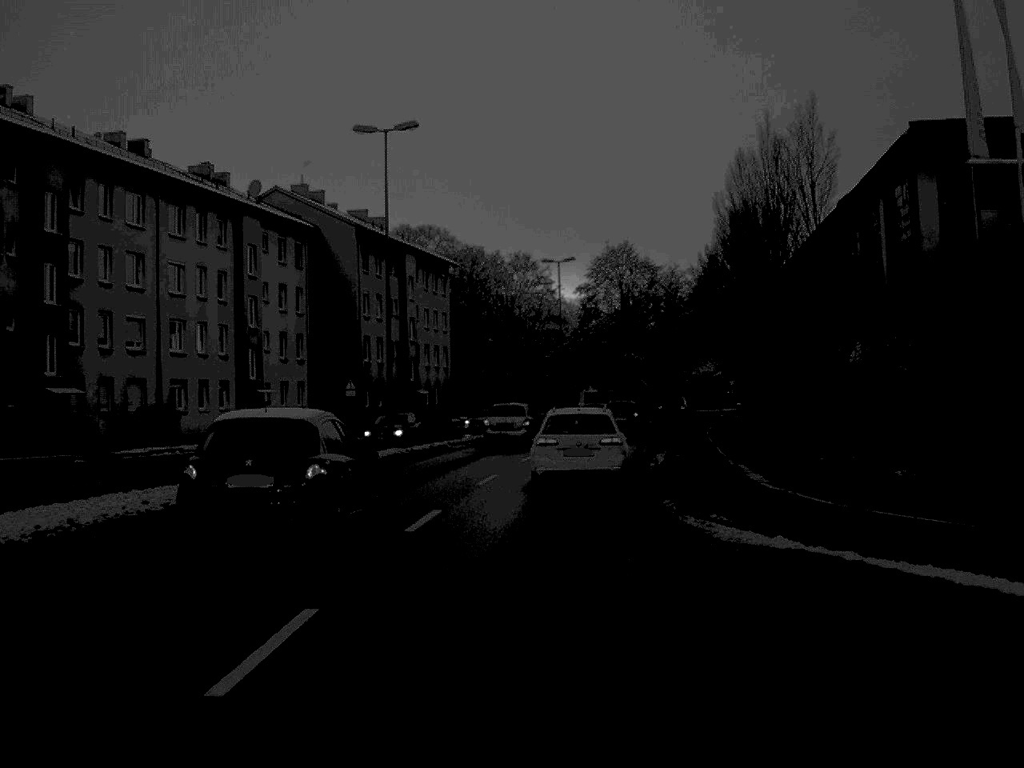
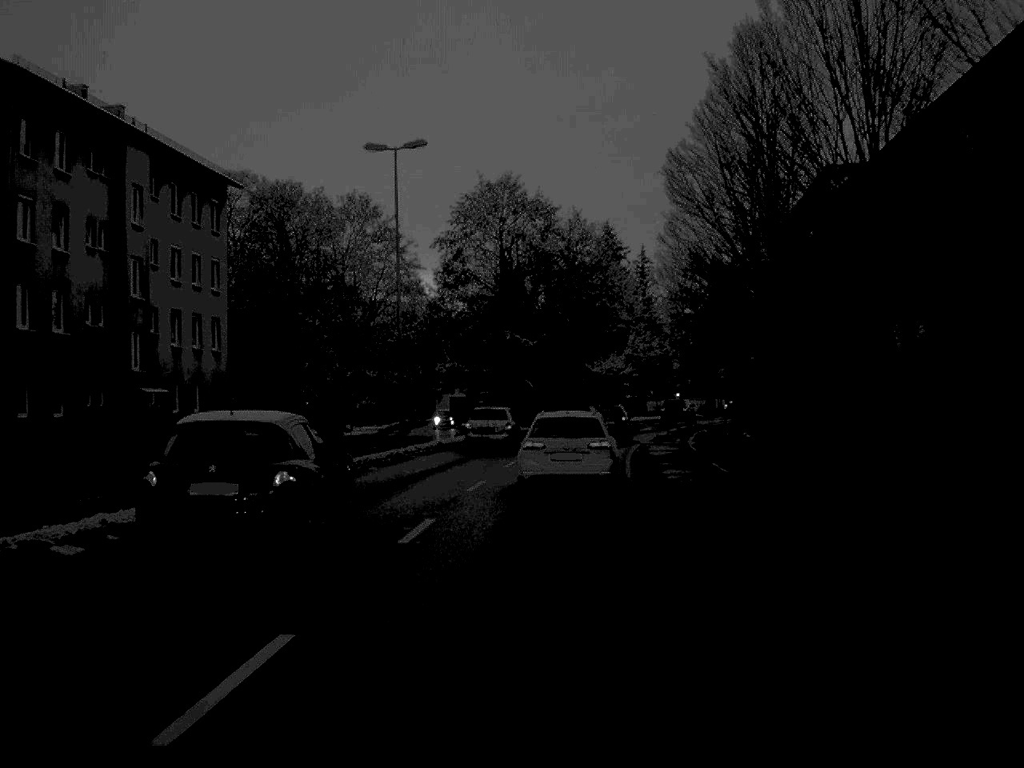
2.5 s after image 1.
(+1.9, +36.7) m; +6°
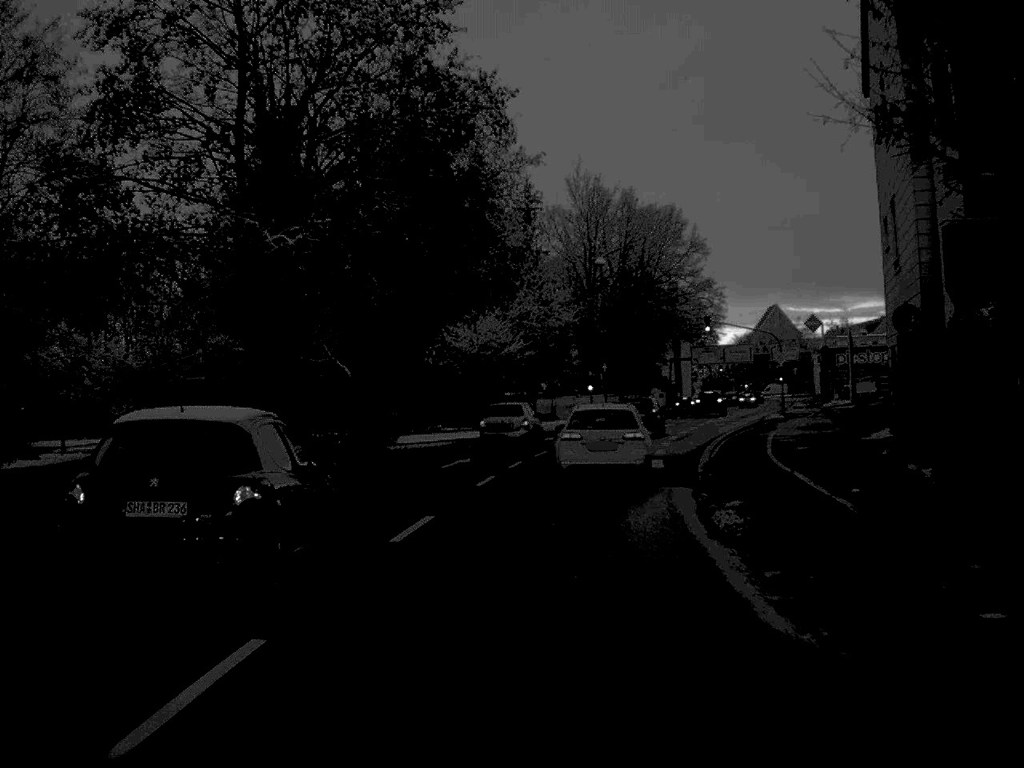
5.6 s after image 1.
(+2.2, +44.8) m; +6°
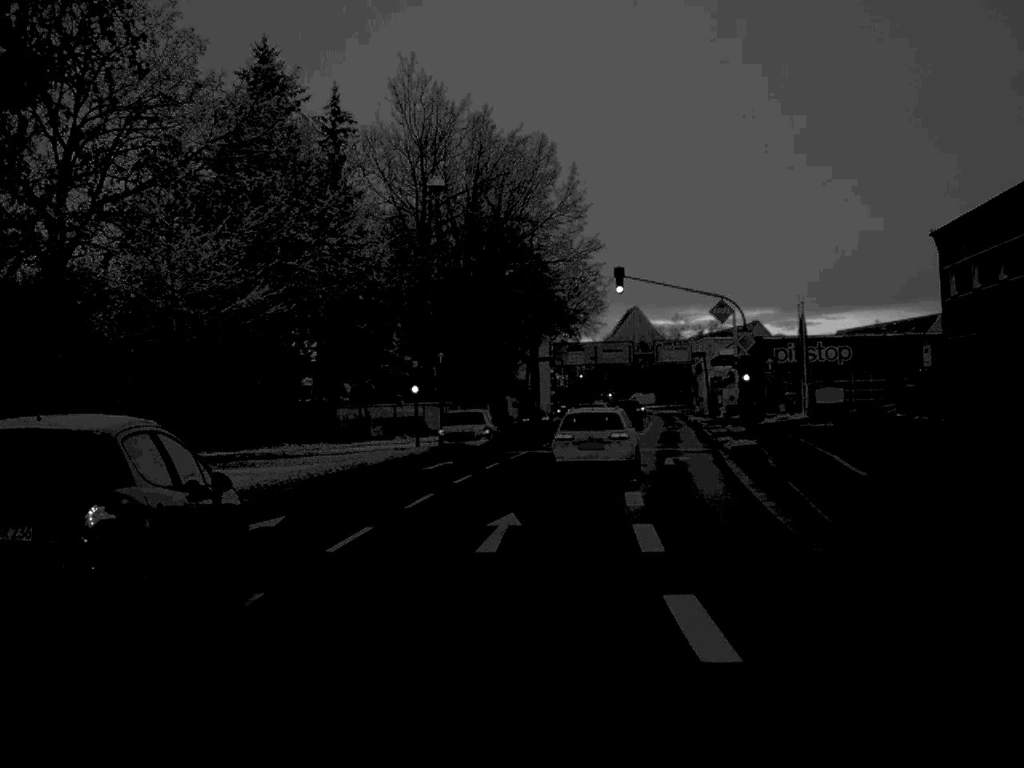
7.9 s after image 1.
(+2.1, +33.1) m; +7°
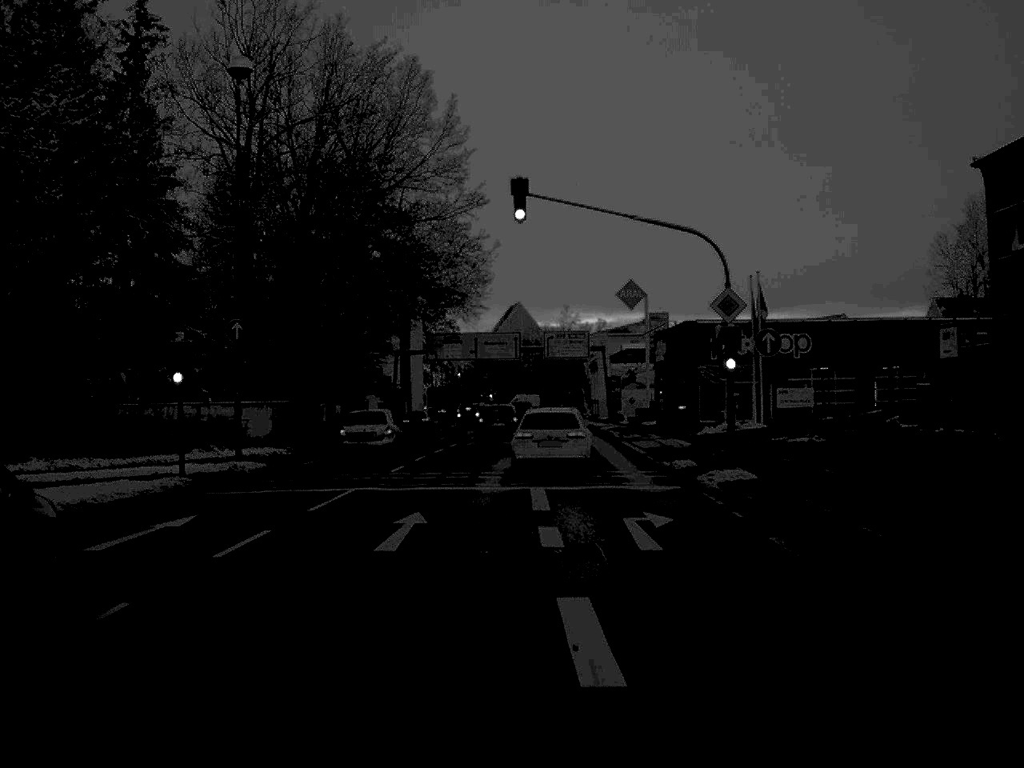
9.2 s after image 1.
(+0.8, +18.3) m; +5°
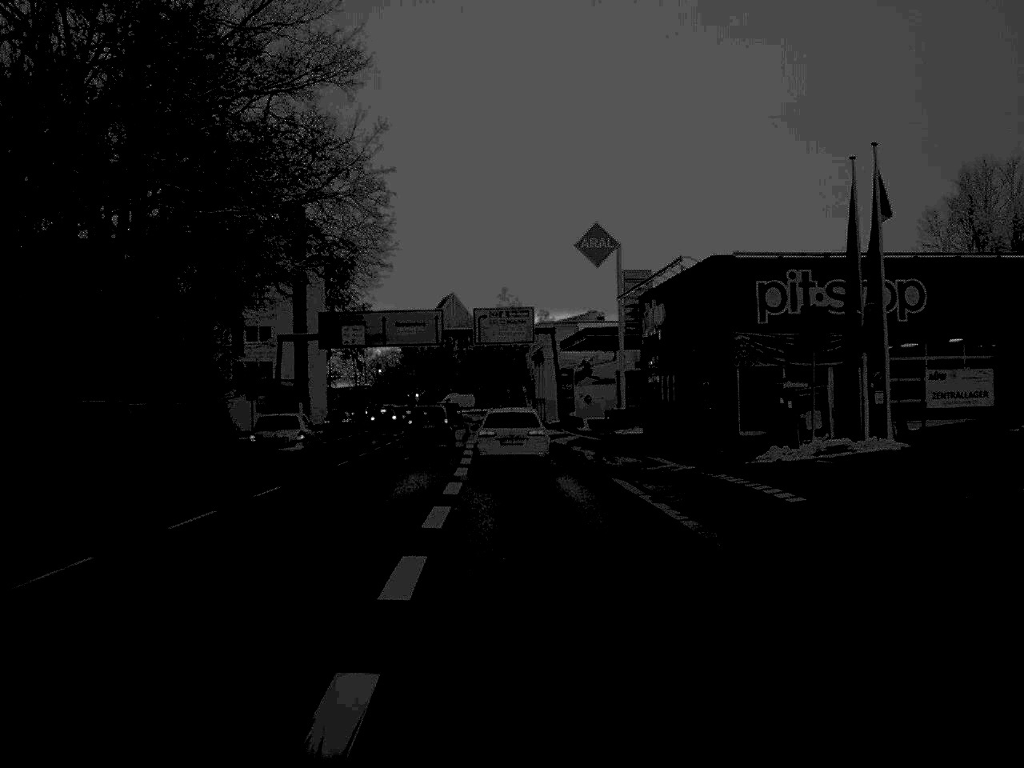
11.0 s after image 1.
(+0.8, +25.7) m; +3°
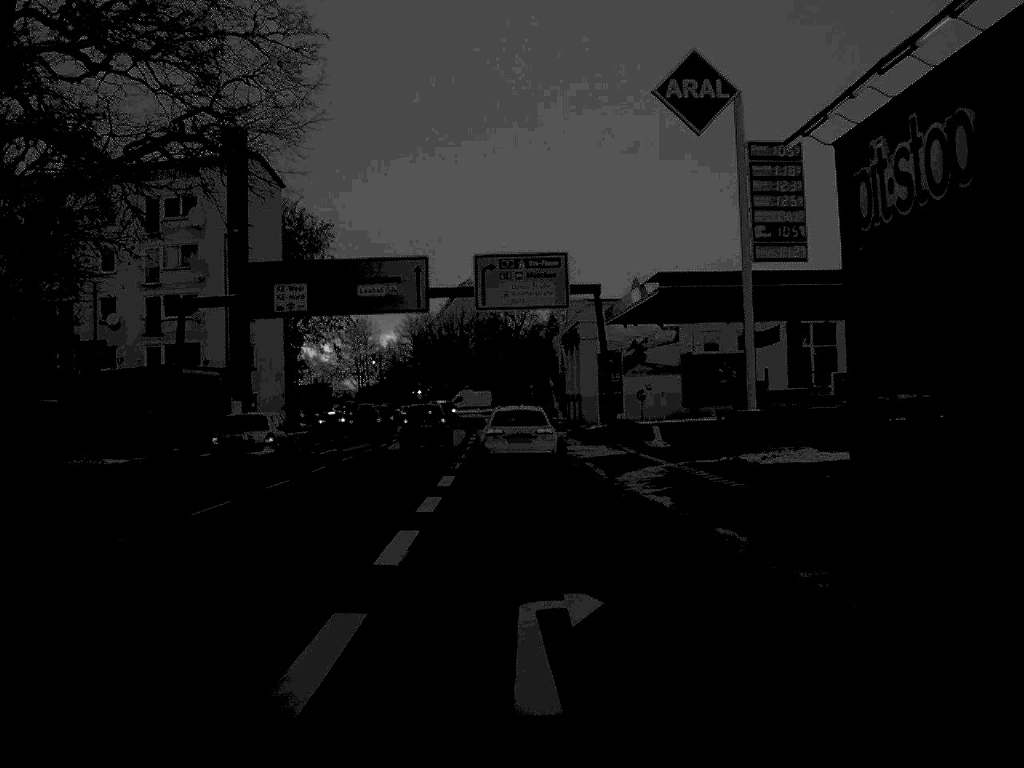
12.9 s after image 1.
(-0.2, +27.8) m; -1°
